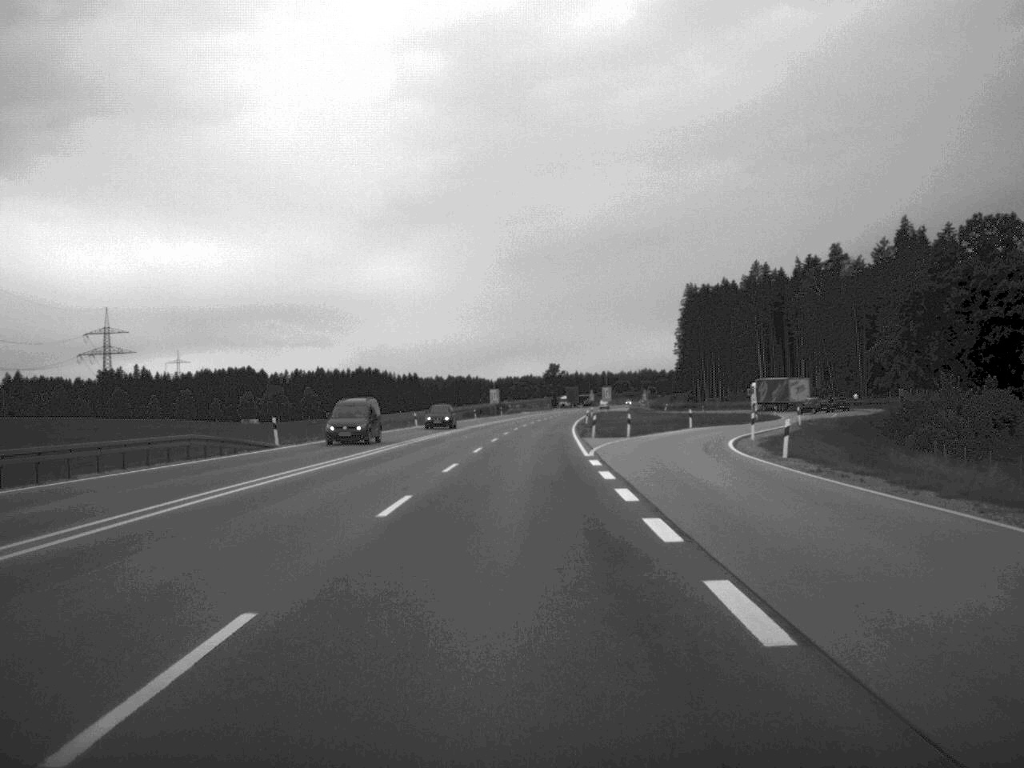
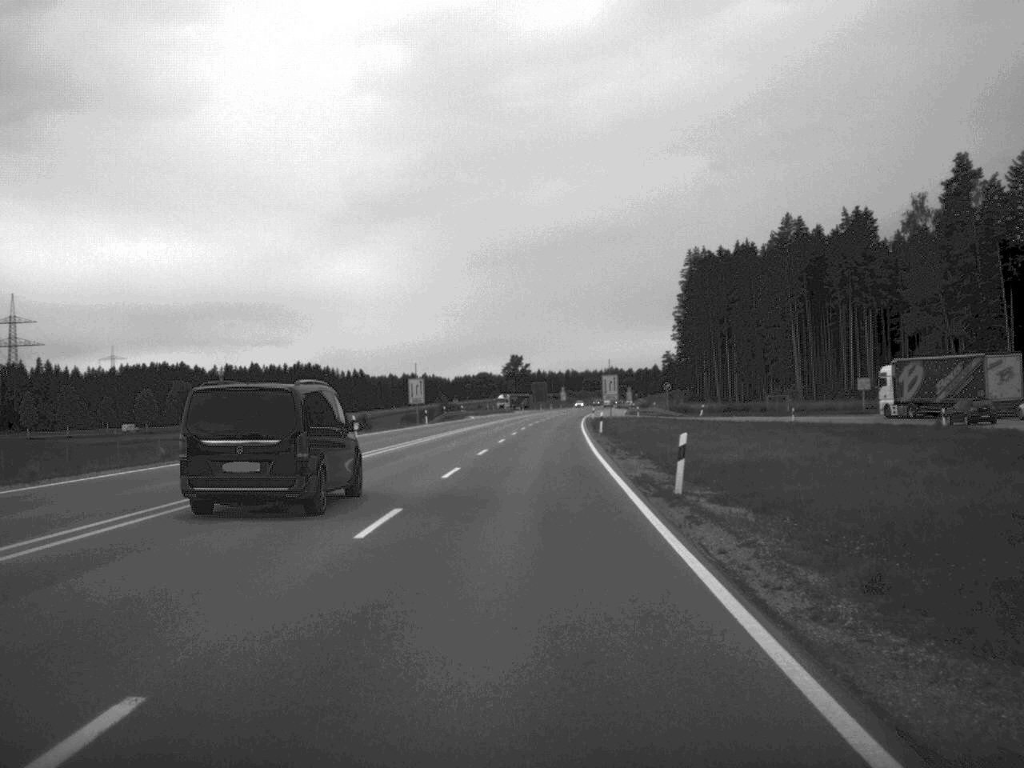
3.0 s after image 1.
(+1.1, +74.2) m; +2°
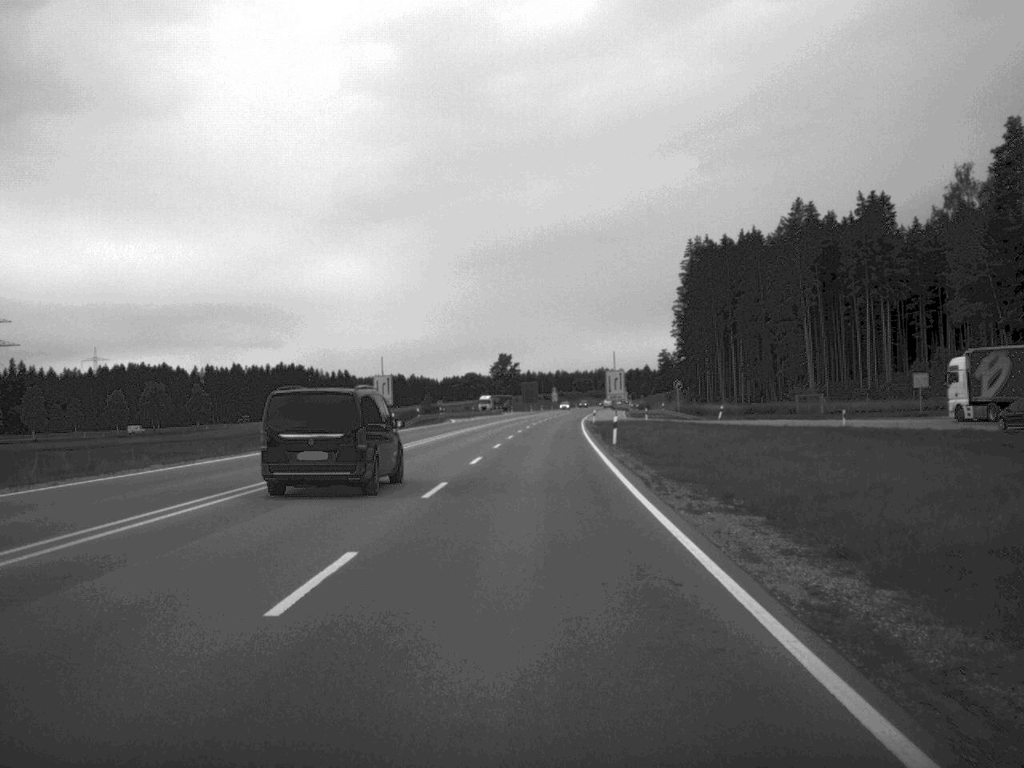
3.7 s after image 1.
(+0.1, +17.1) m; 0°
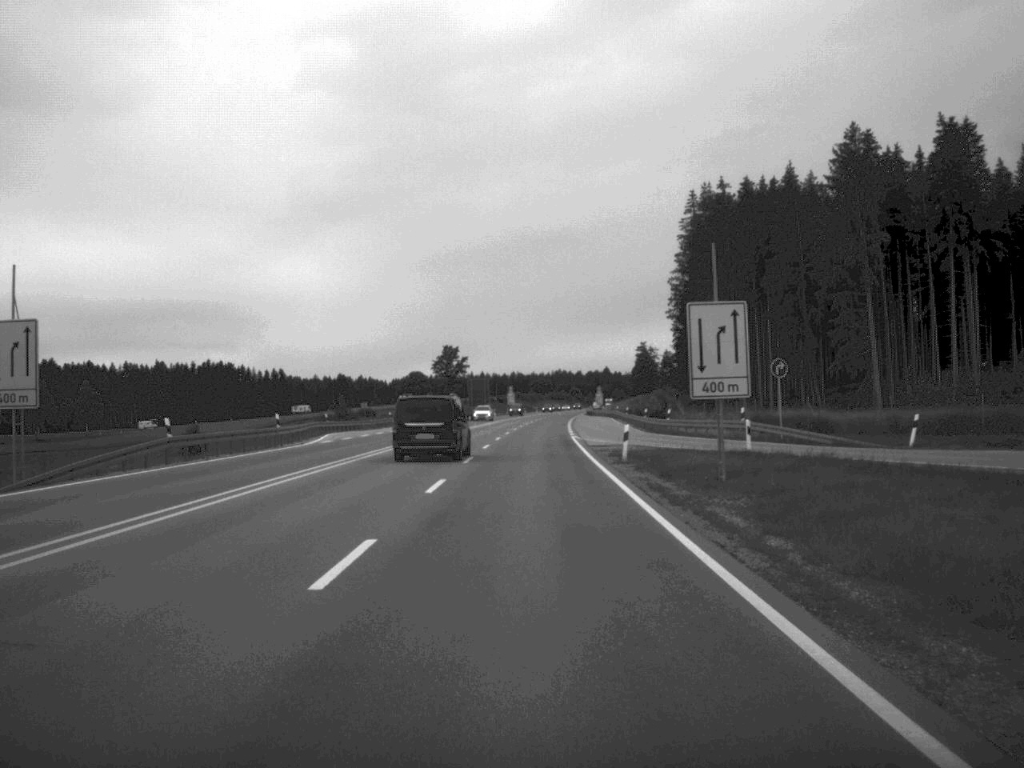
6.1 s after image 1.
(+0.9, +58.2) m; +2°
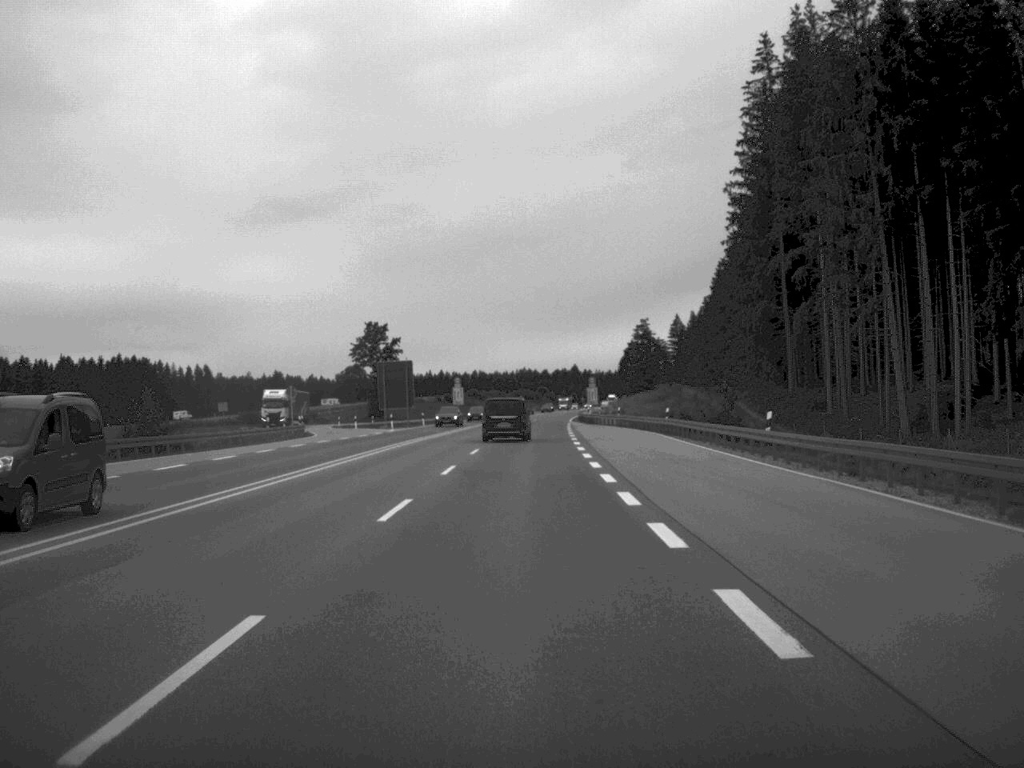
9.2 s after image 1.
(+0.9, +77.0) m; +1°
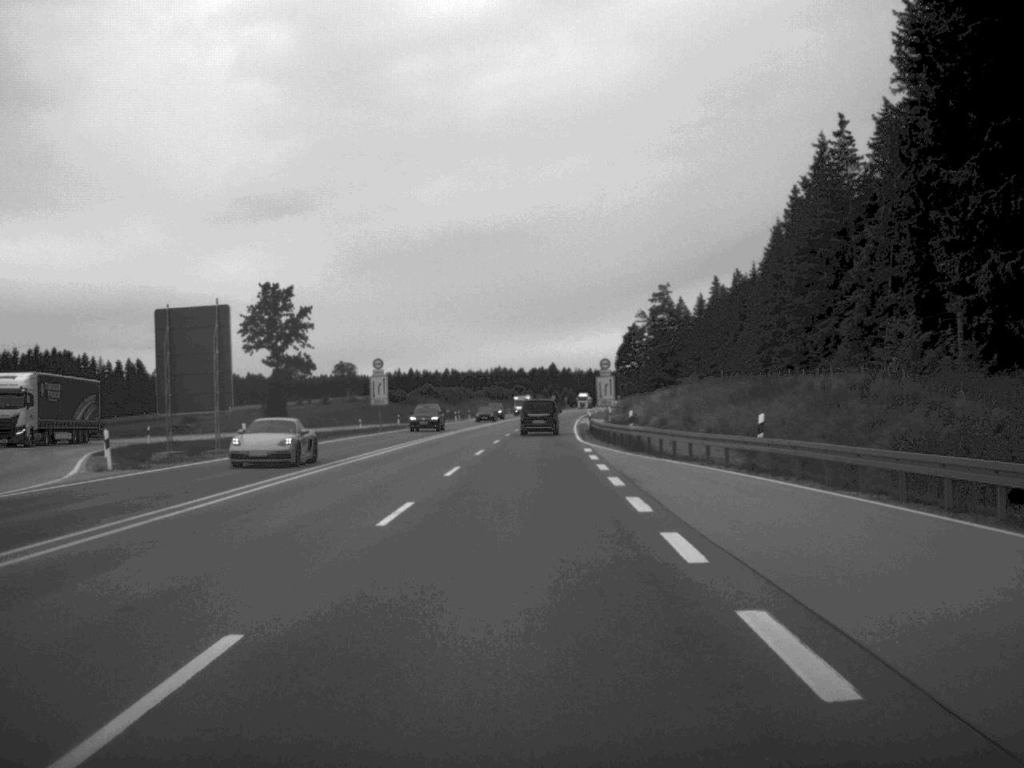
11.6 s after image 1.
(+0.5, +60.2) m; +1°
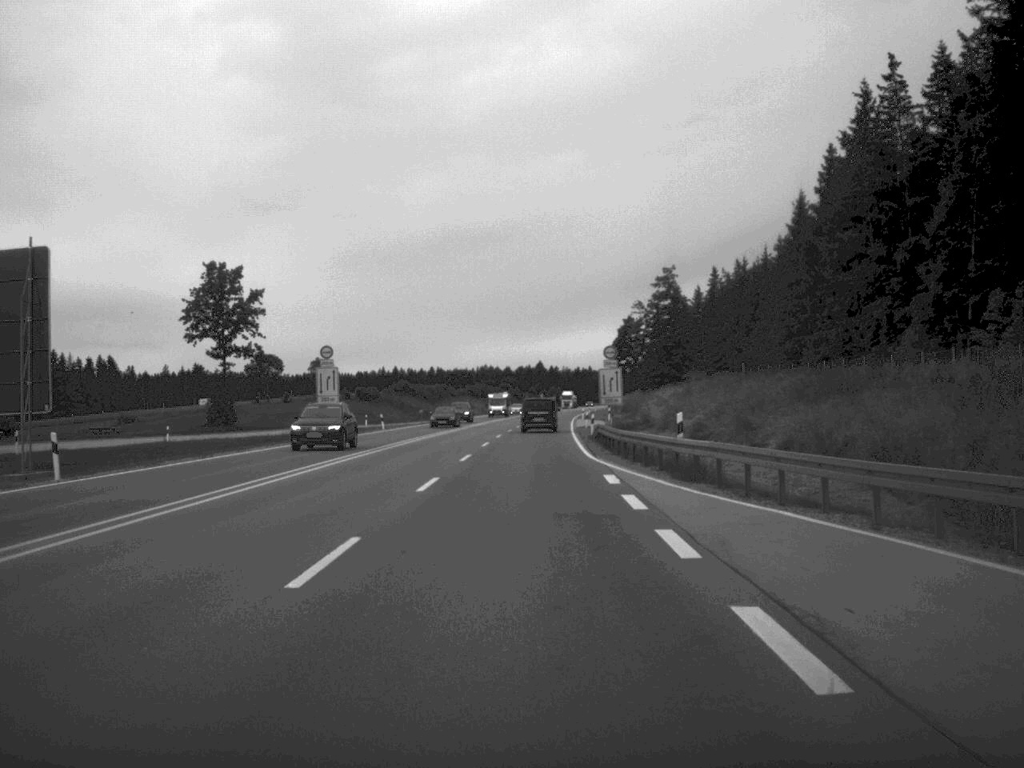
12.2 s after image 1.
(+0.1, +17.6) m; +1°
